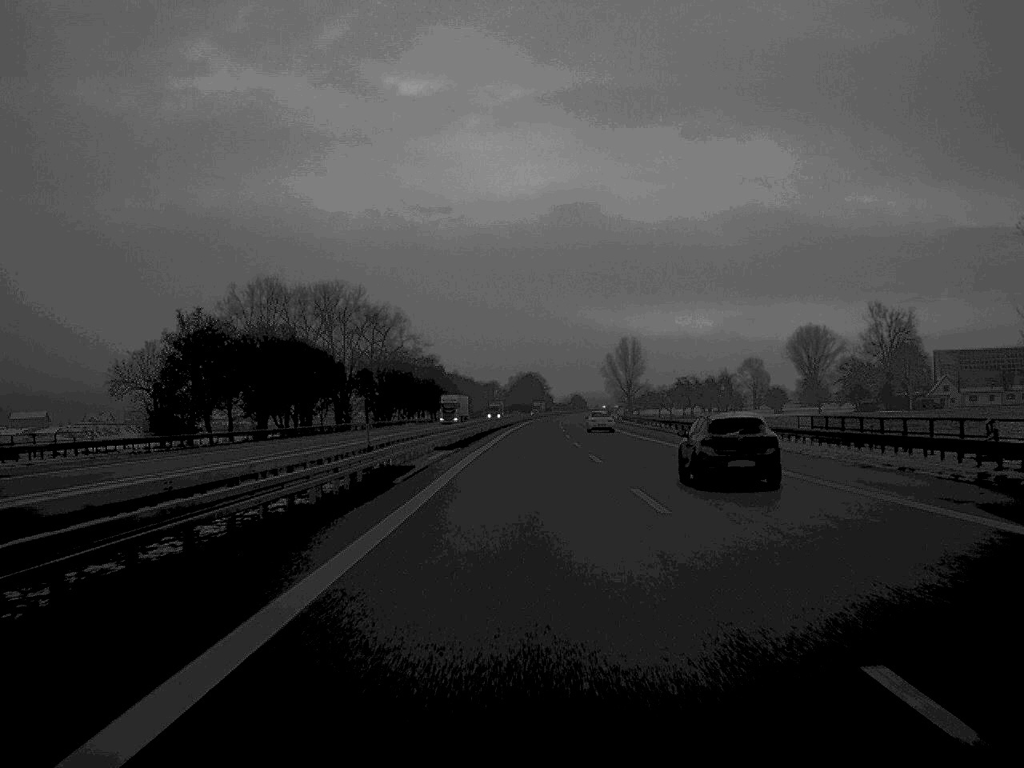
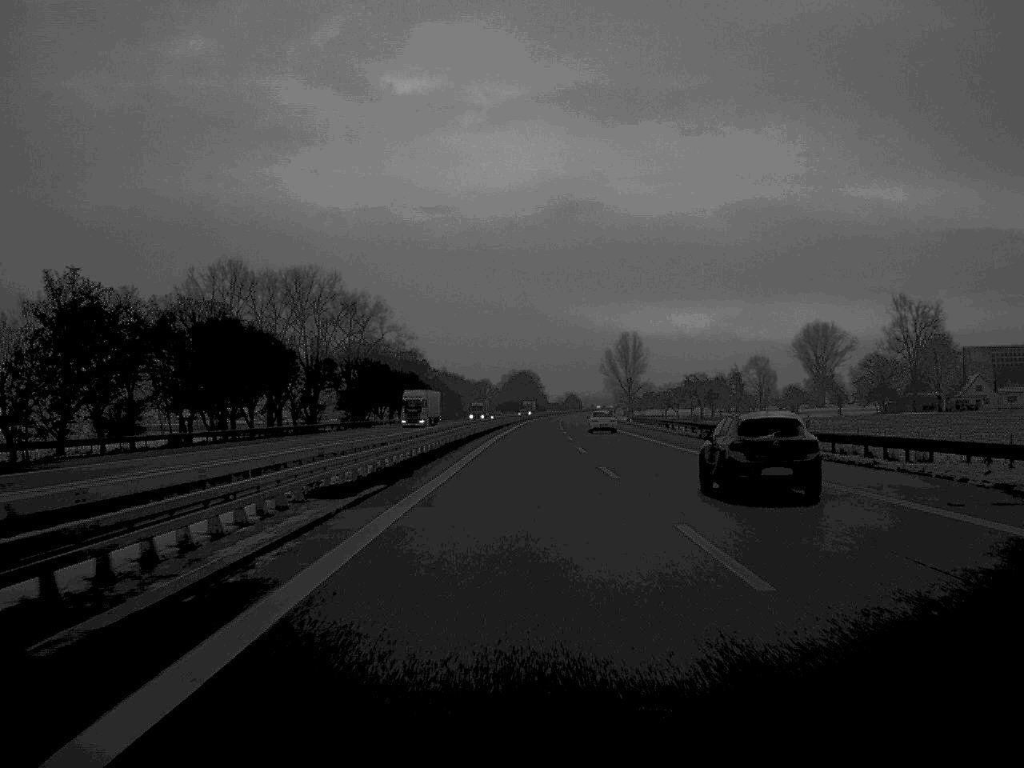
(+0.1, +26.2) m; 0°
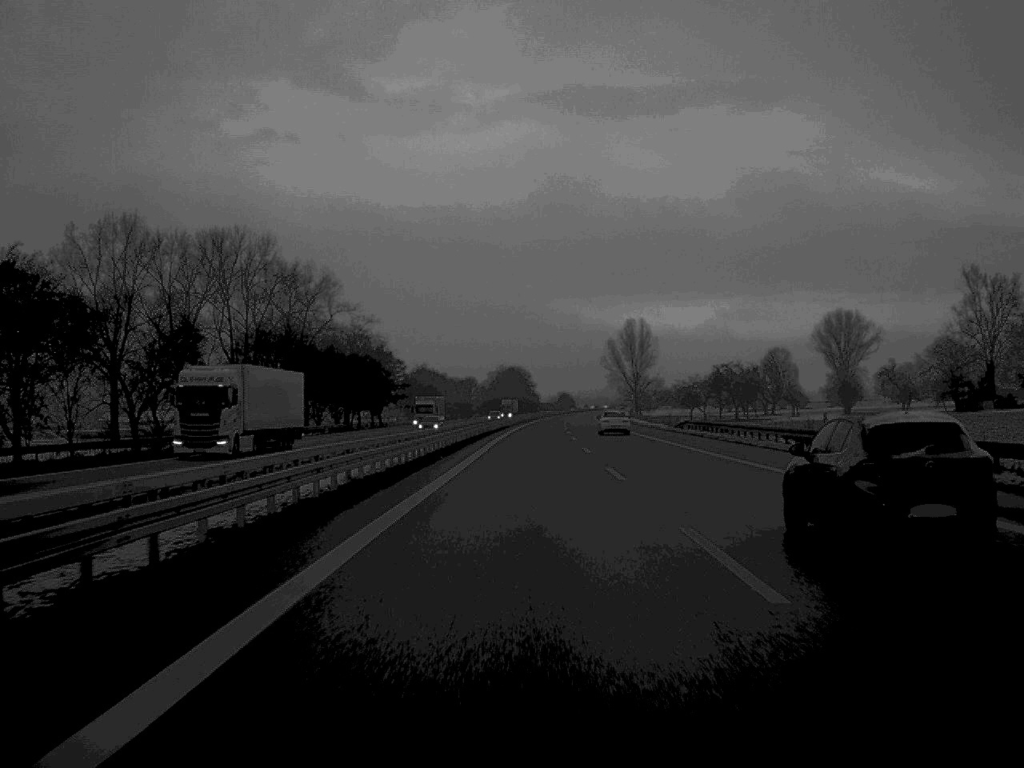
(+0.2, +54.5) m; 0°
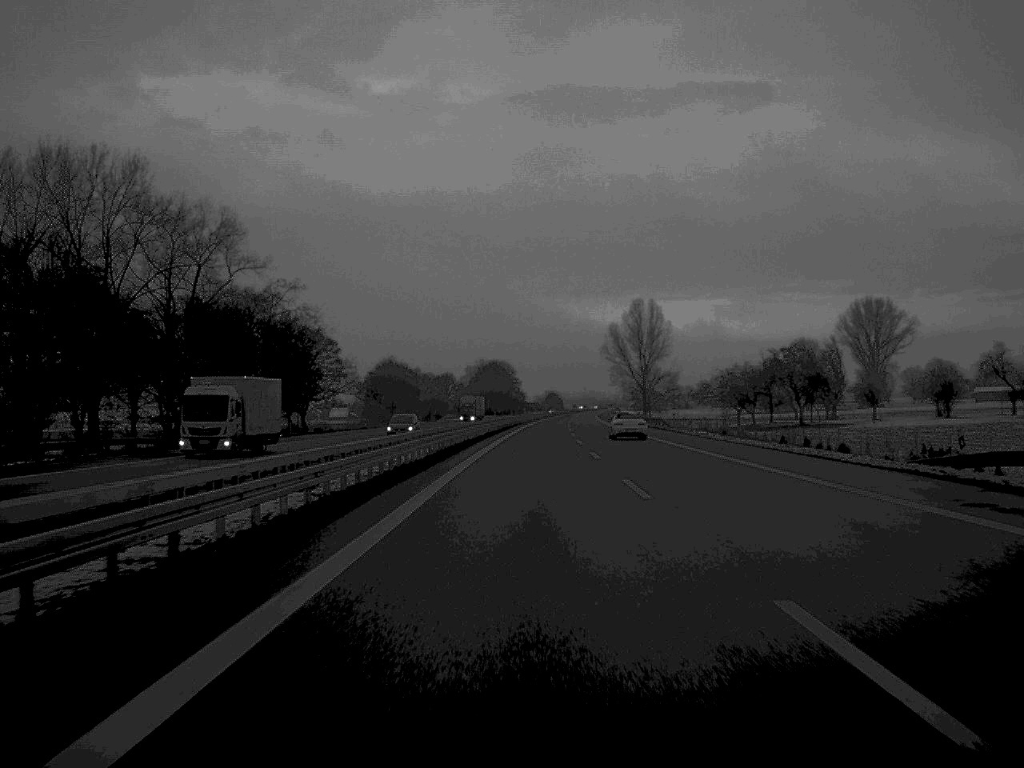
(+0.4, +59.4) m; +1°
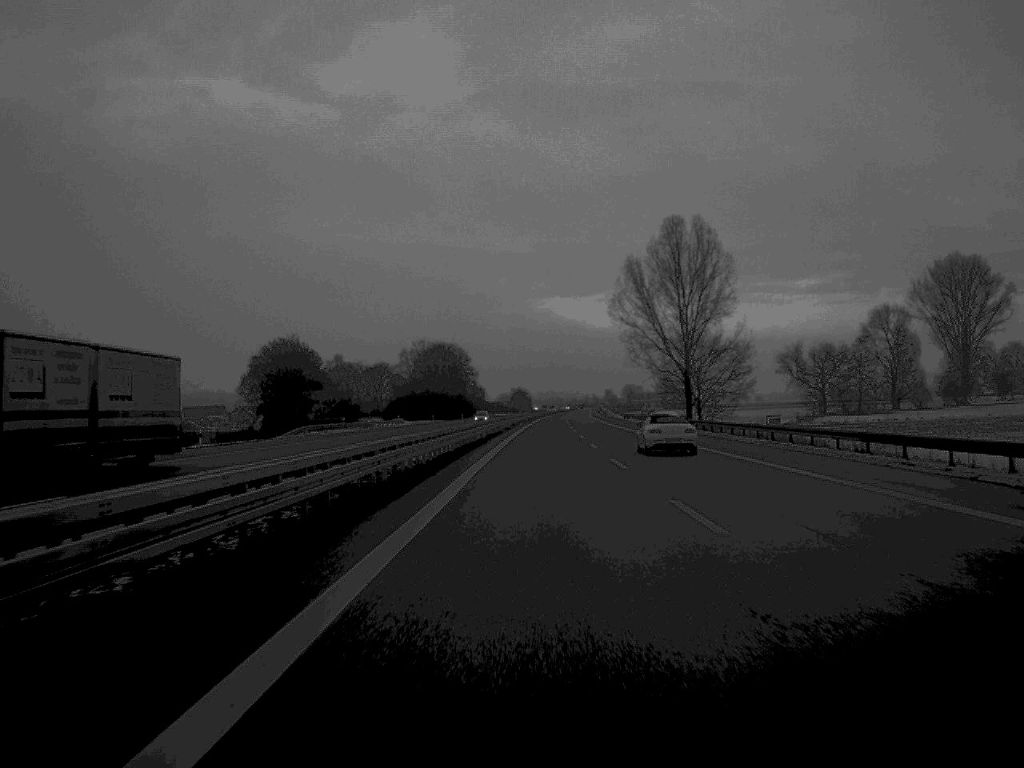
(+1.5, +113.9) m; +2°
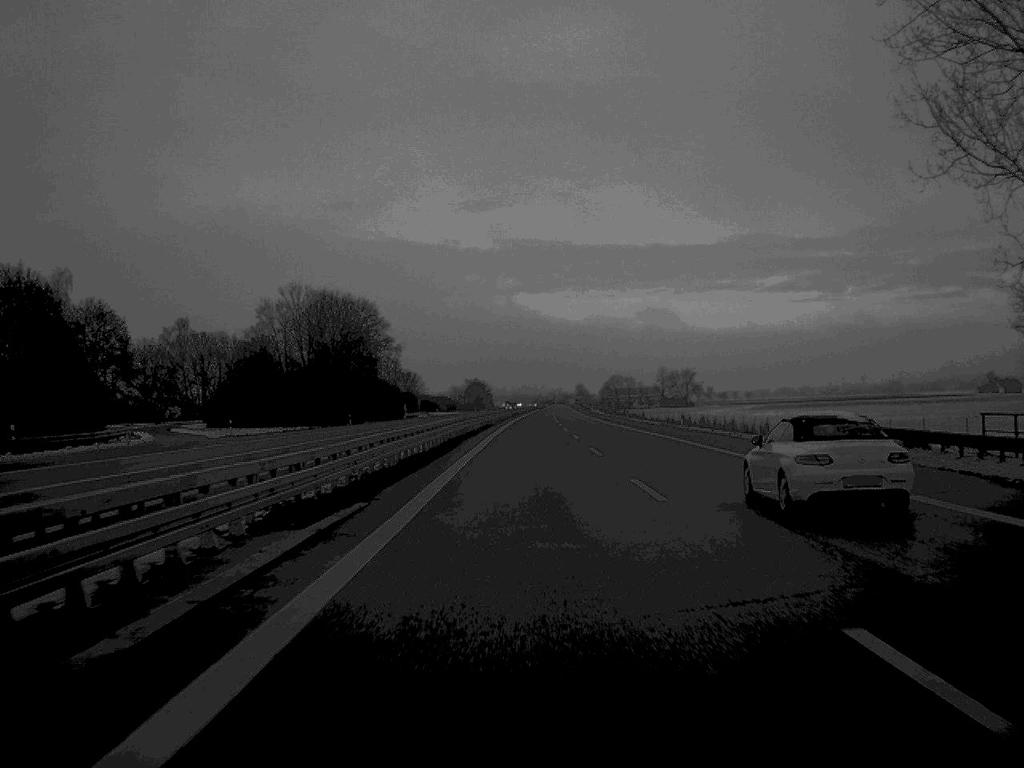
(+1.8, +120.3) m; +2°
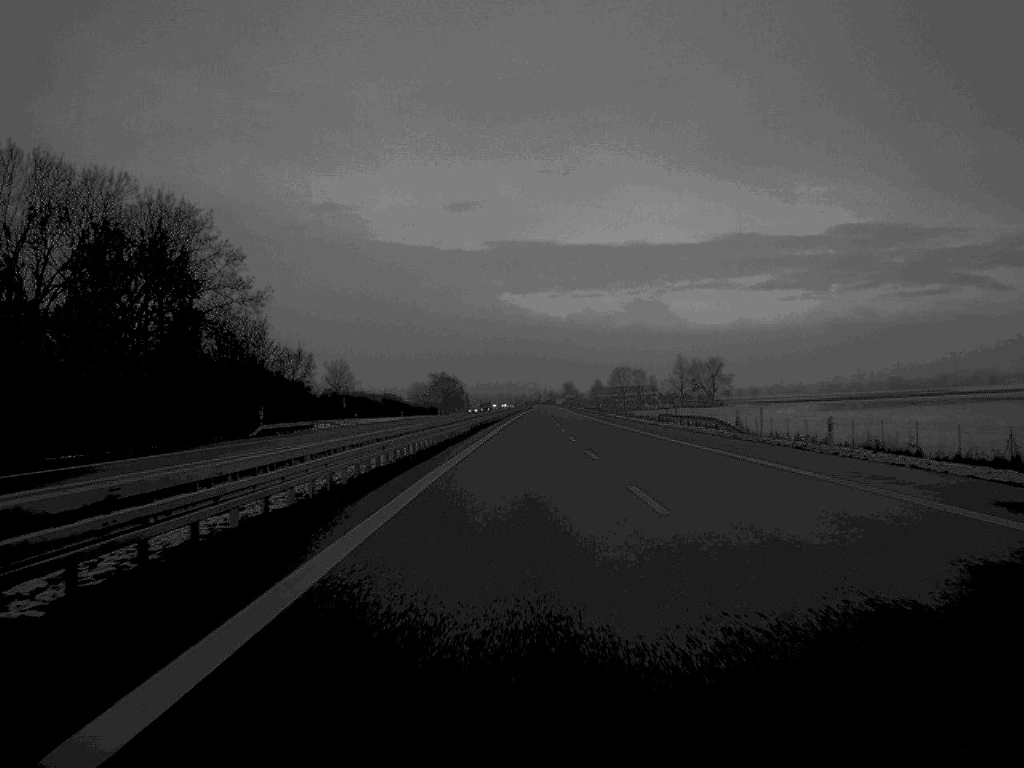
(+0.6, +92.3) m; +1°
